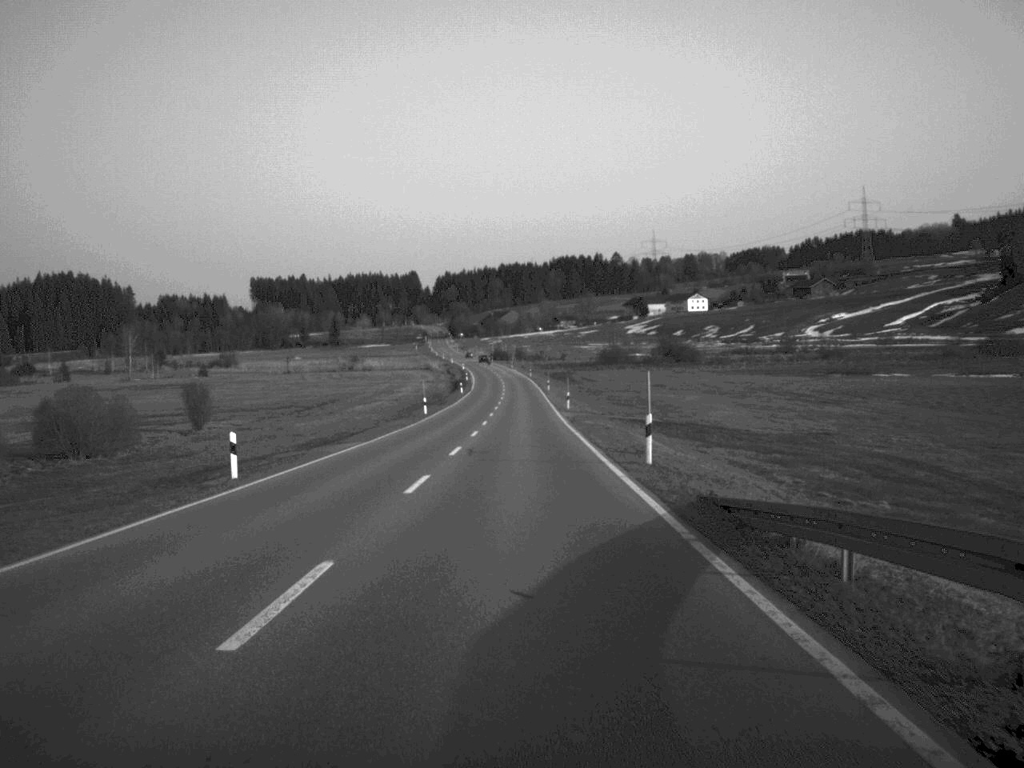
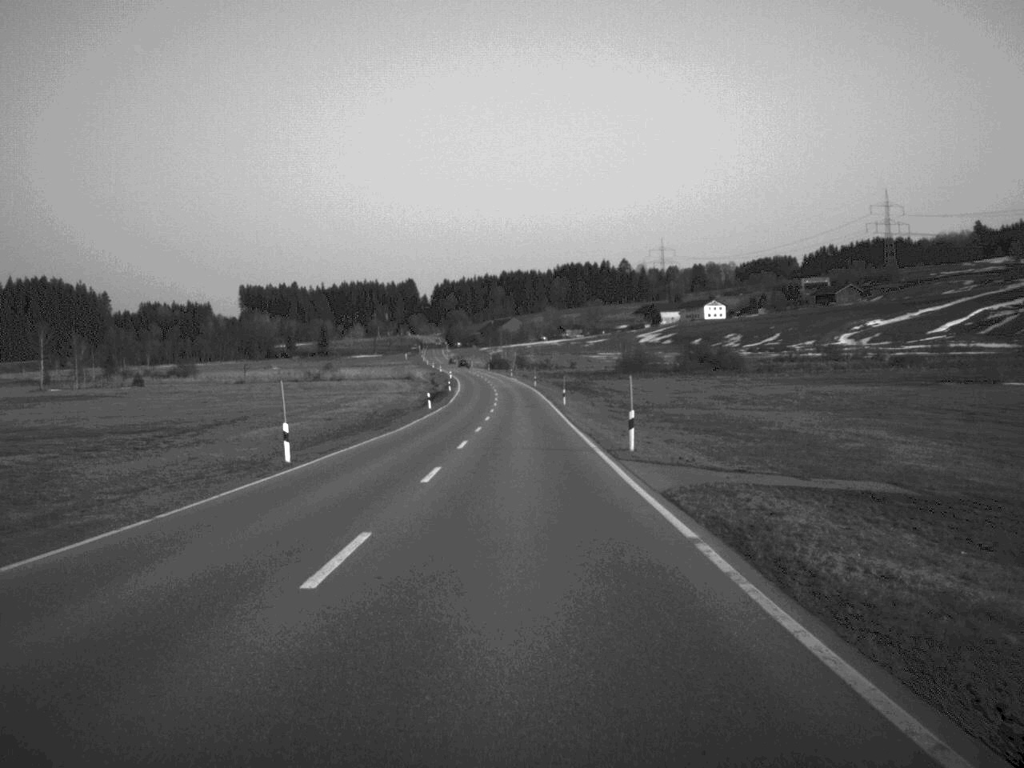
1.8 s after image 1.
(0.0, +44.7) m; 0°
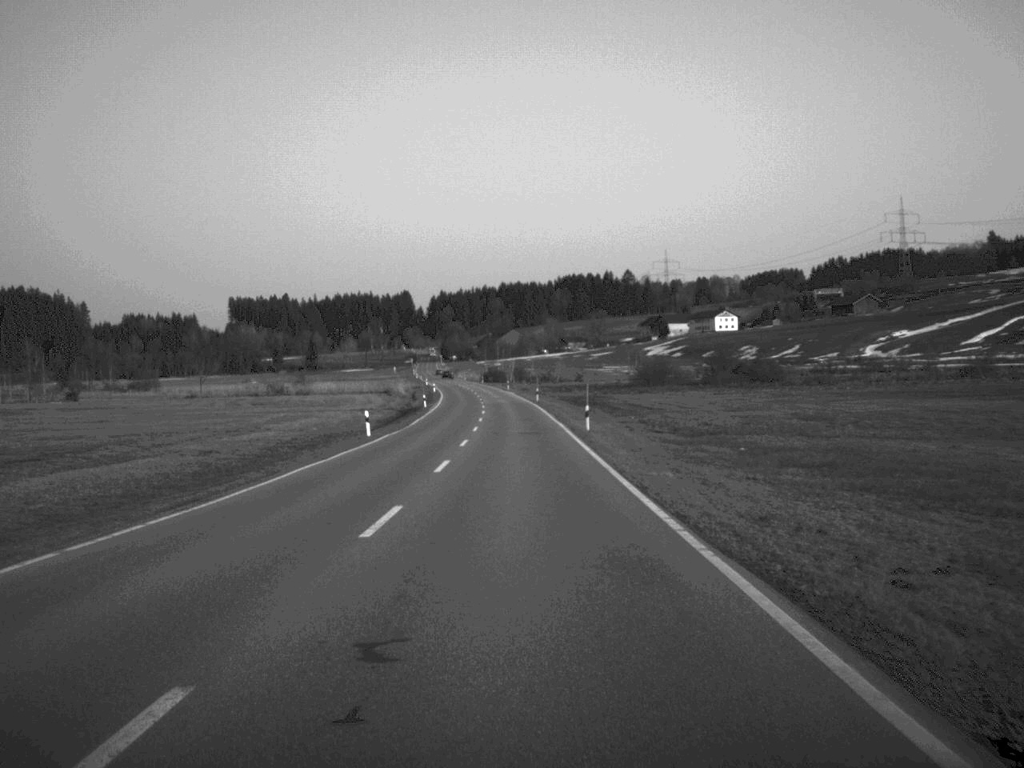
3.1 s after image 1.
(0.0, +31.5) m; 0°
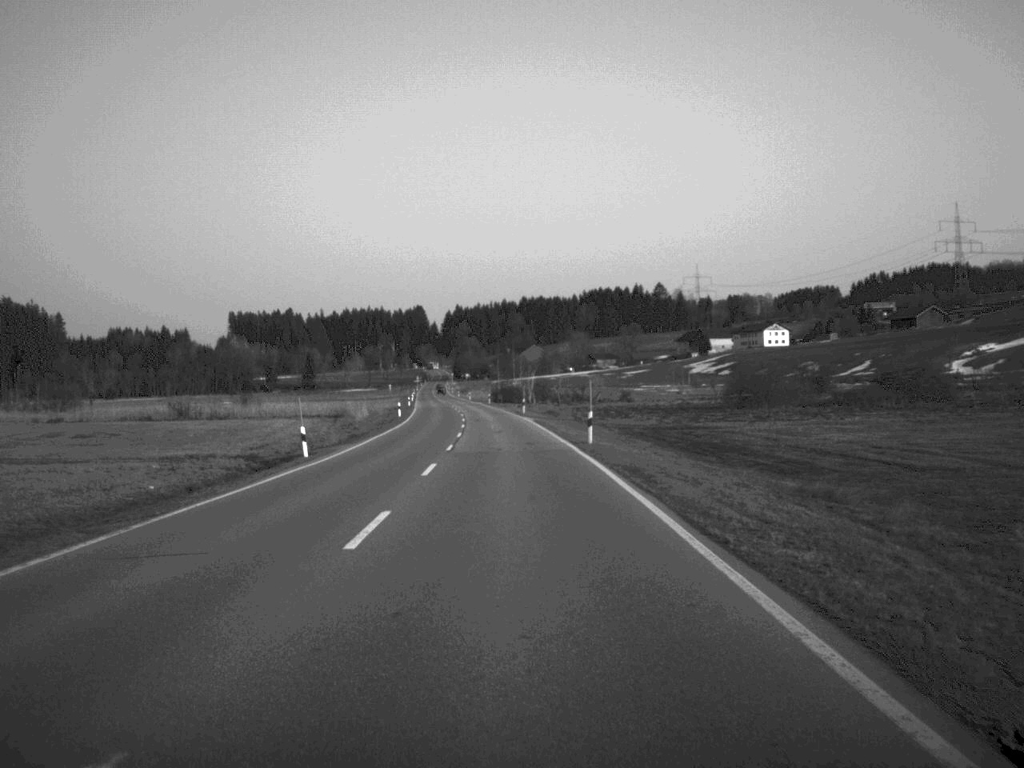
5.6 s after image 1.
(-0.4, +60.4) m; -1°
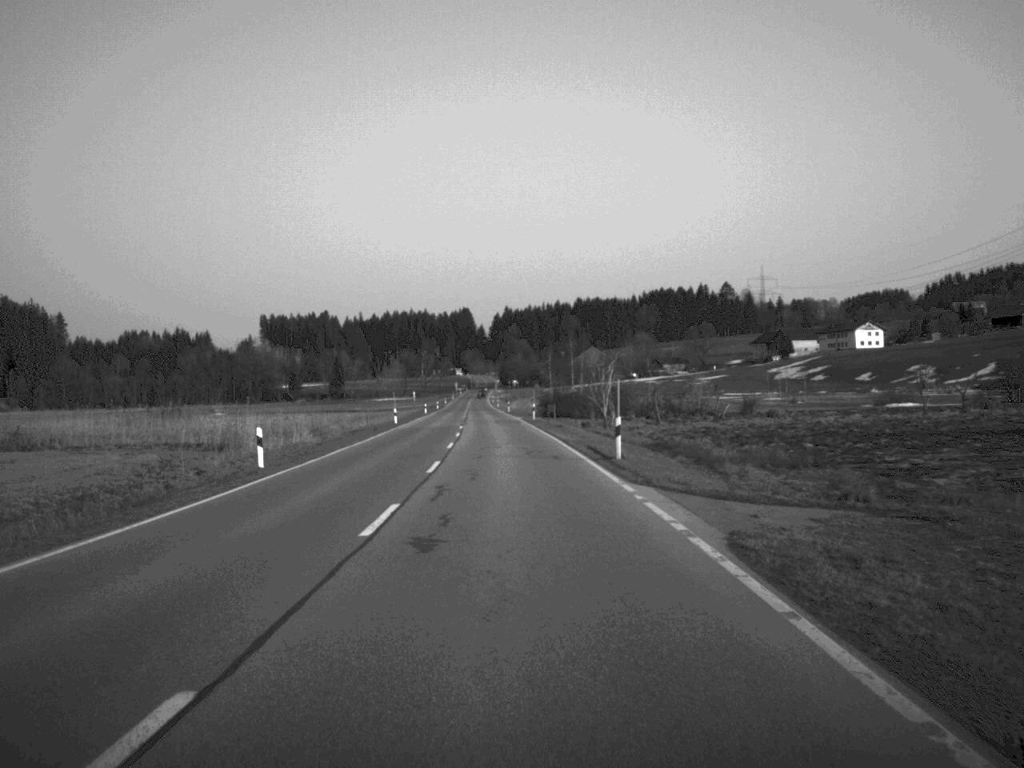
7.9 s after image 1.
(-1.1, +58.2) m; -2°
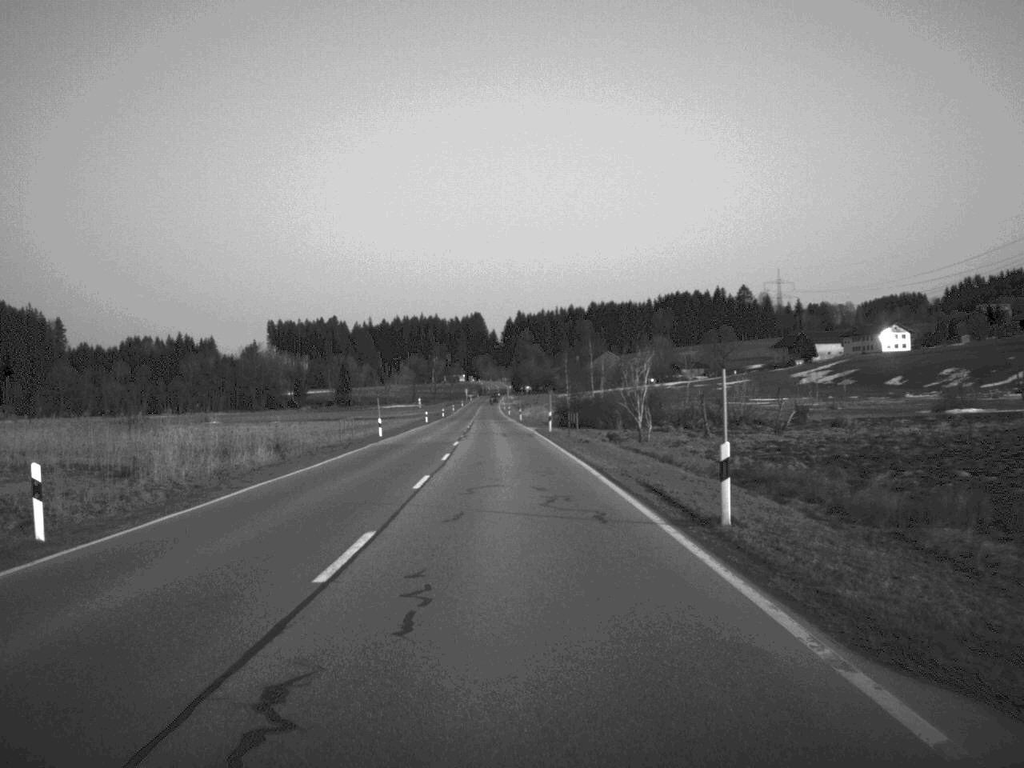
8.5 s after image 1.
(-0.1, +15.1) m; -1°
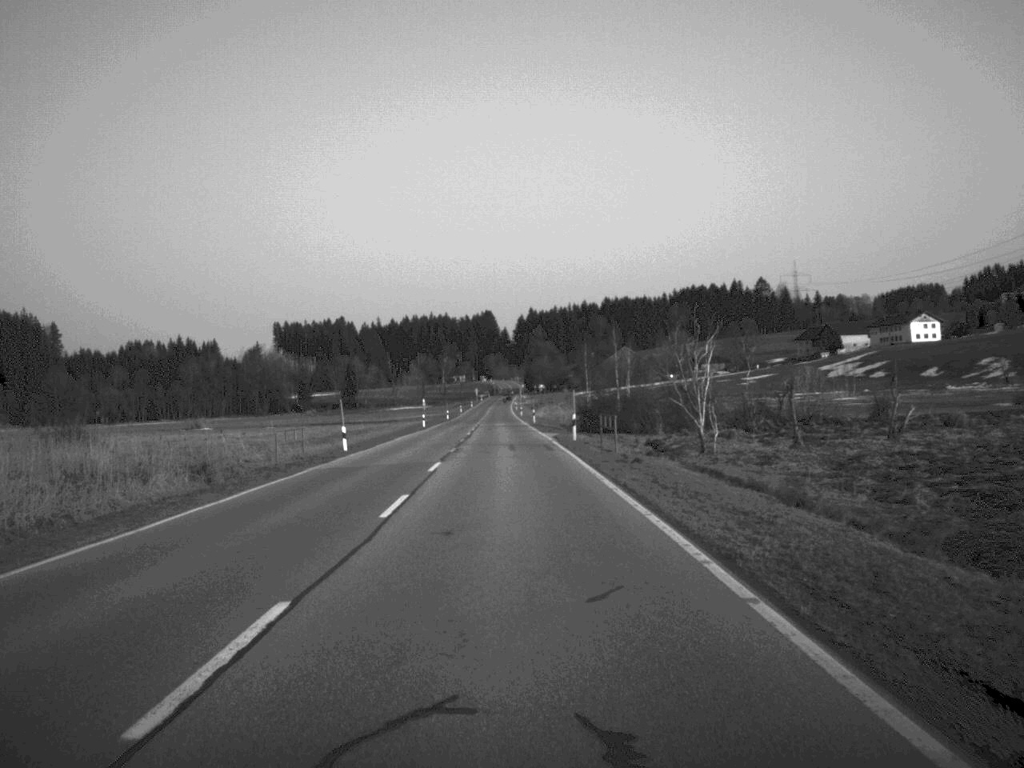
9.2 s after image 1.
(-0.1, +17.2) m; -1°
